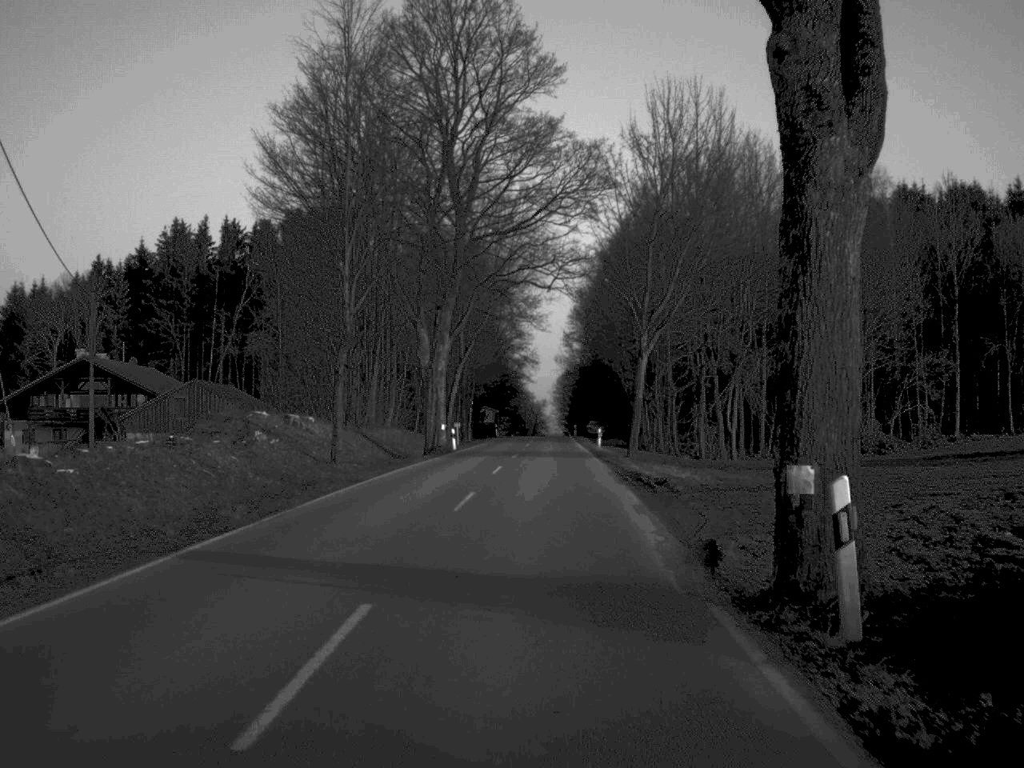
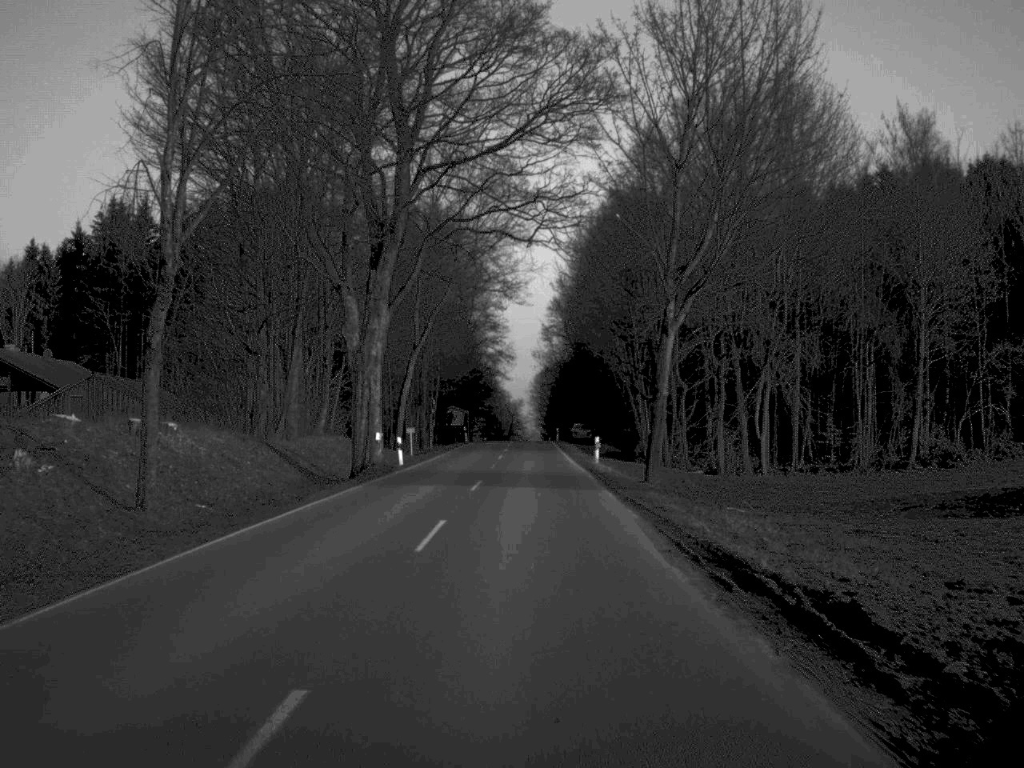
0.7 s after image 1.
(+0.2, +15.8) m; +1°
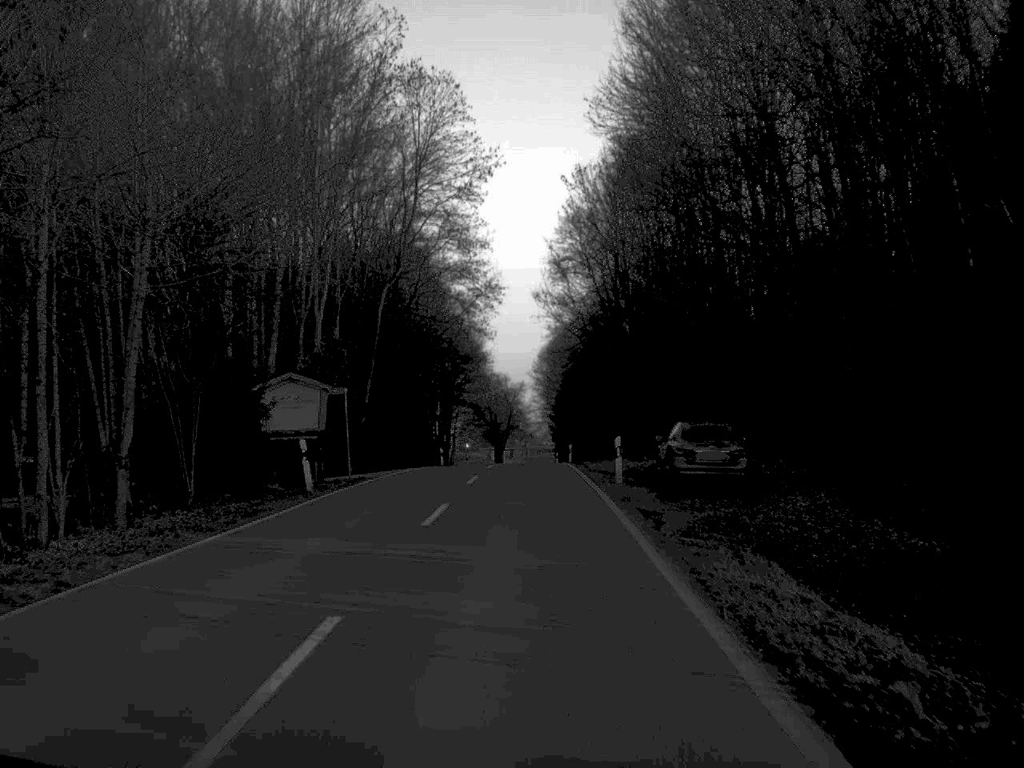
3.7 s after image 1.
(+0.4, +67.5) m; 0°
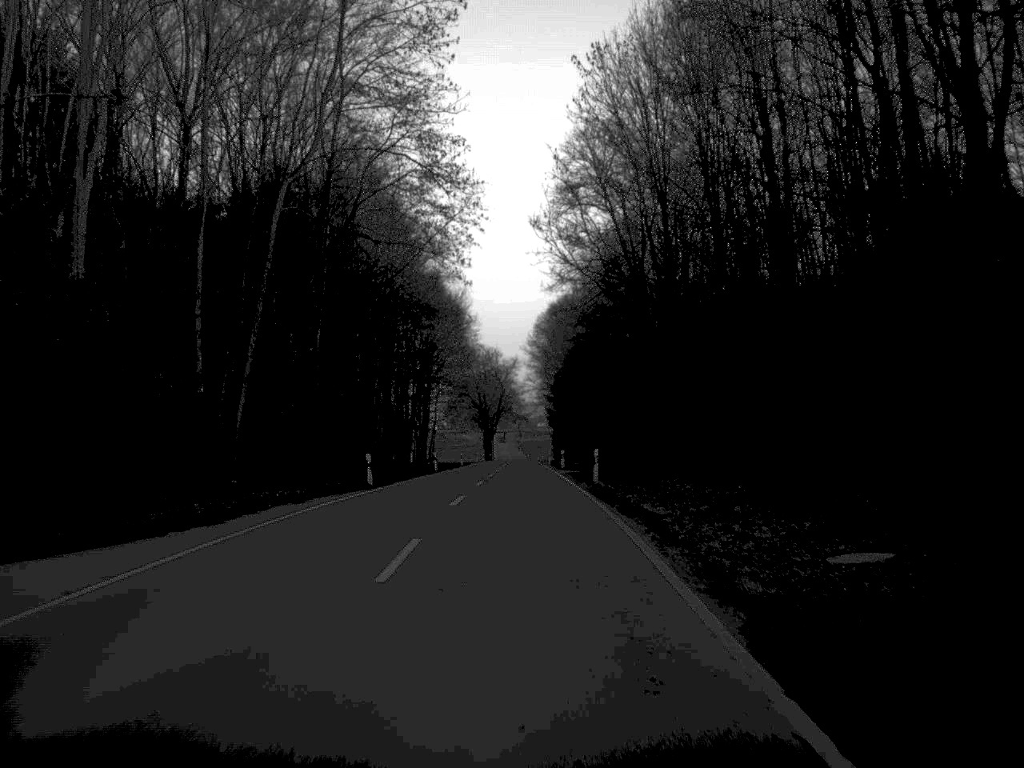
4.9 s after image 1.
(+0.1, +29.1) m; 0°
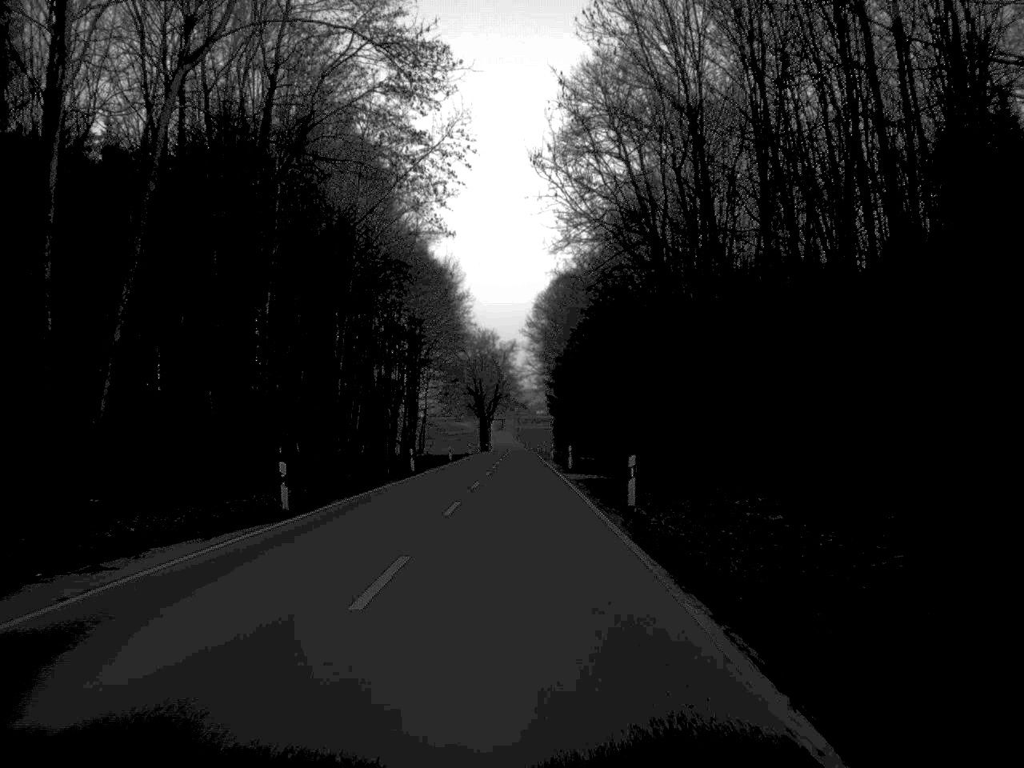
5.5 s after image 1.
(0.0, +13.4) m; 0°
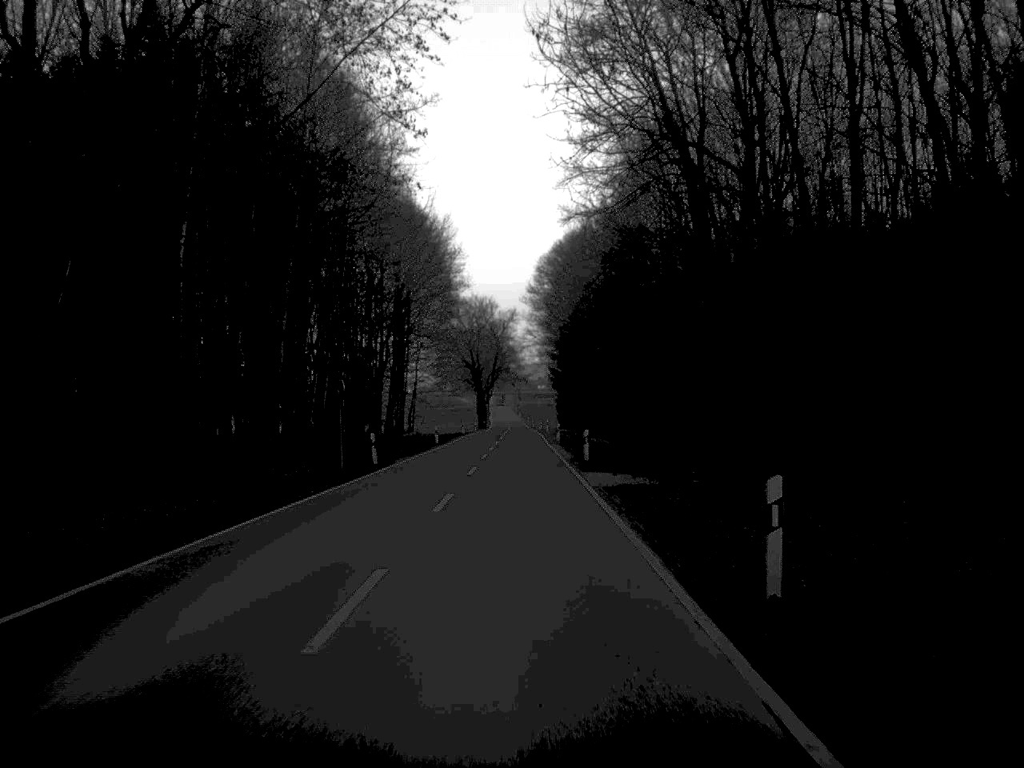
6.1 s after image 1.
(0.0, +14.2) m; 0°
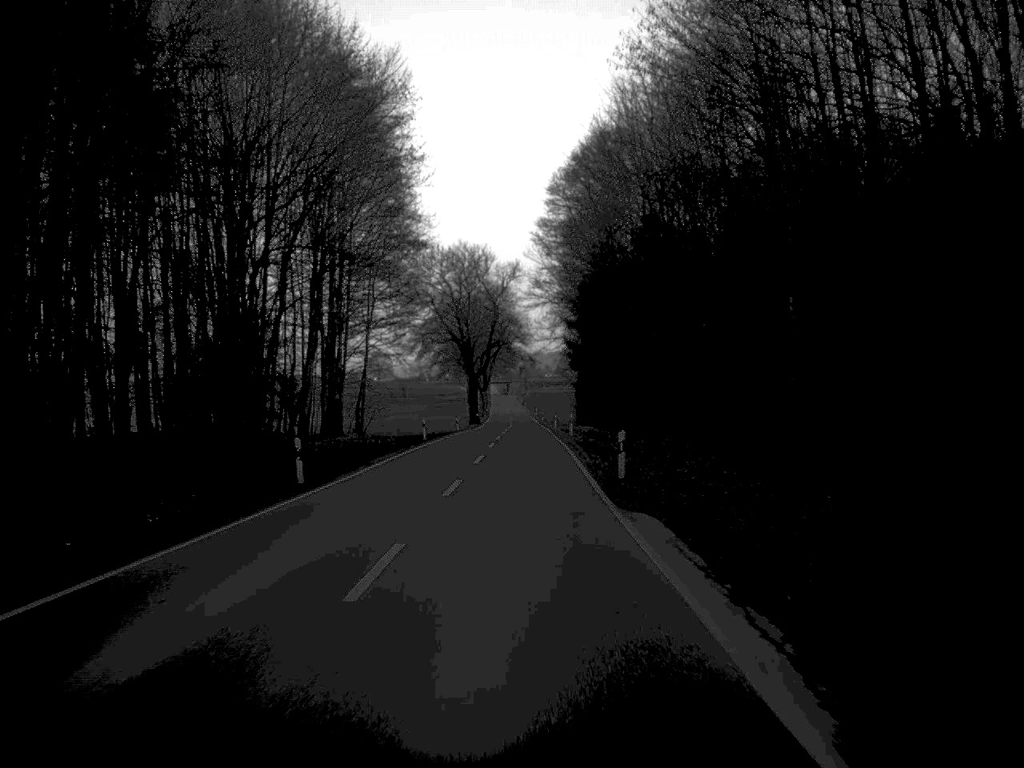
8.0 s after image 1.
(-0.1, +44.9) m; 0°
